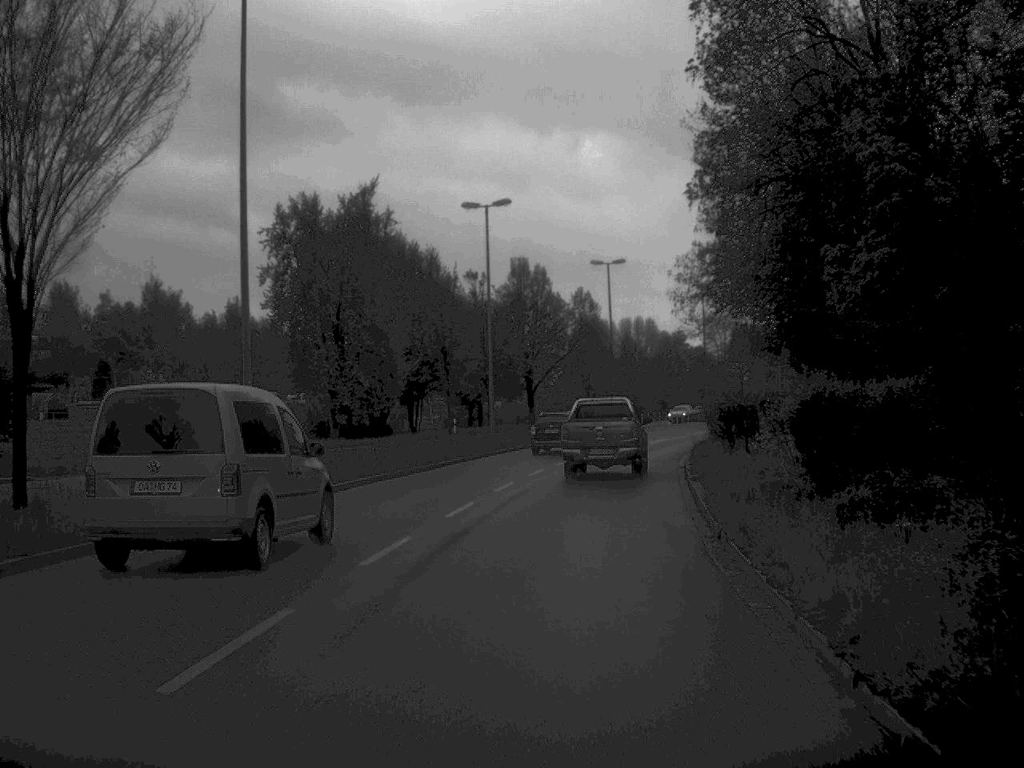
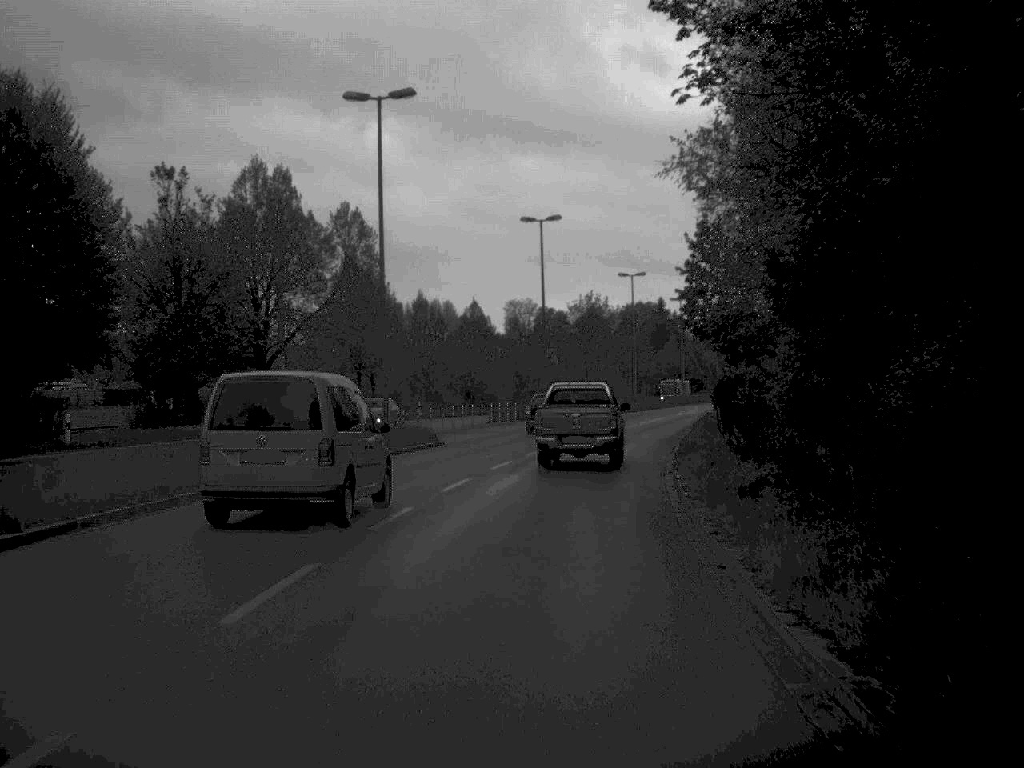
(+3.1, +39.3) m; +9°
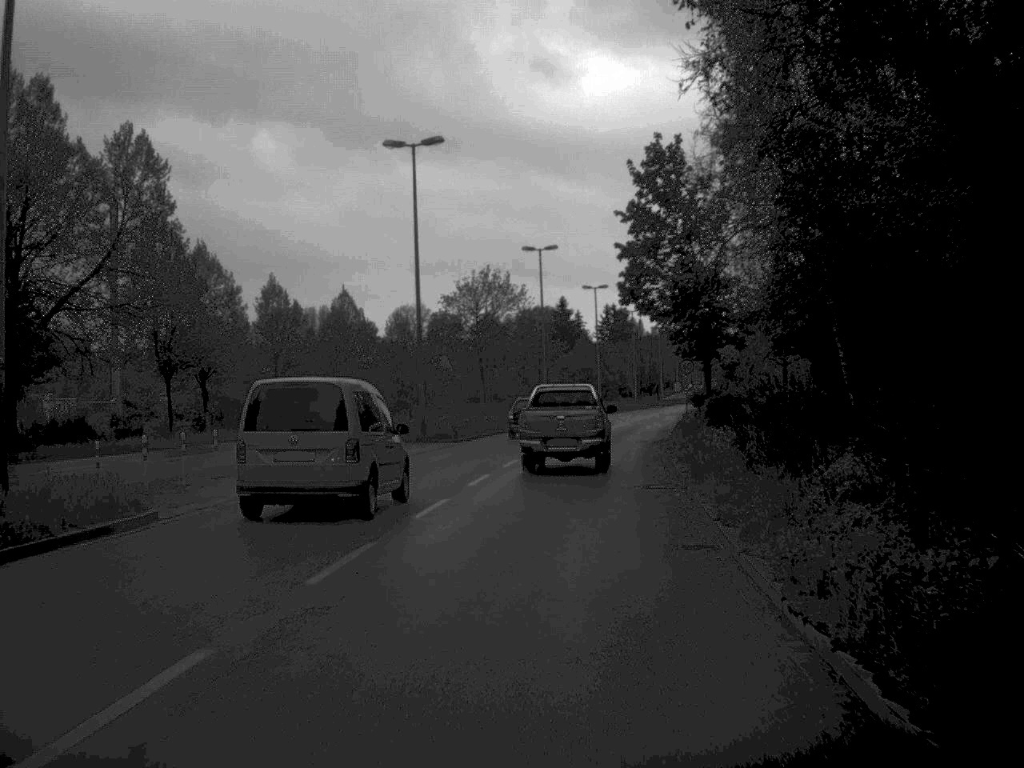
(+0.9, +21.4) m; +5°
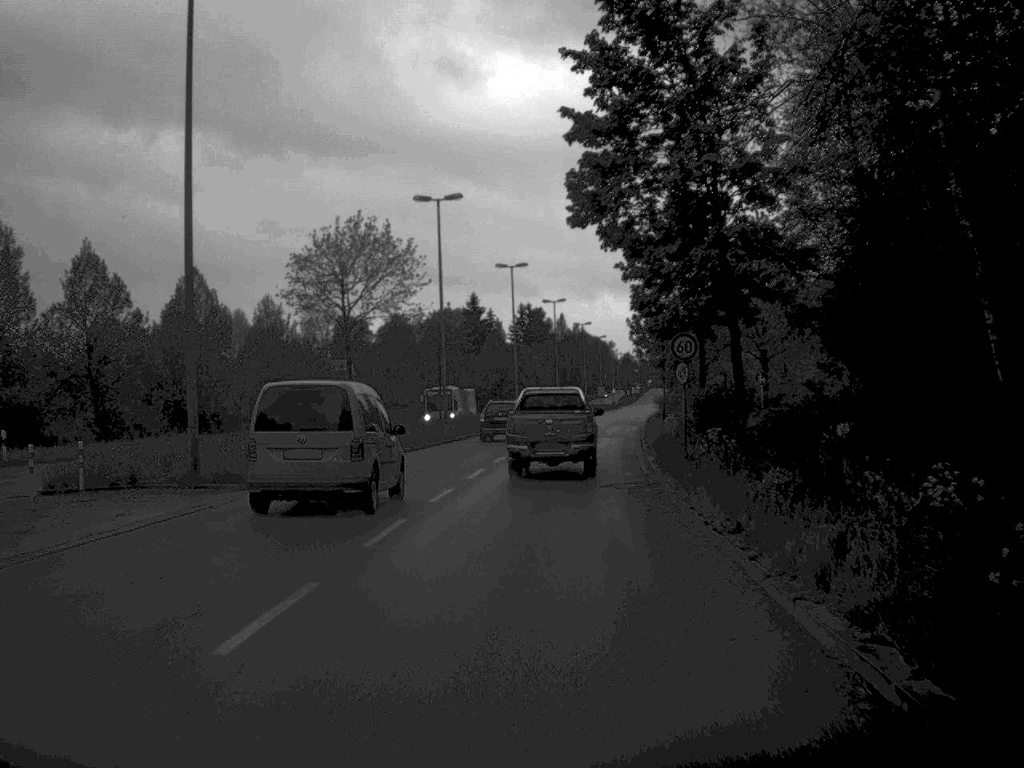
(+0.7, +20.6) m; +4°
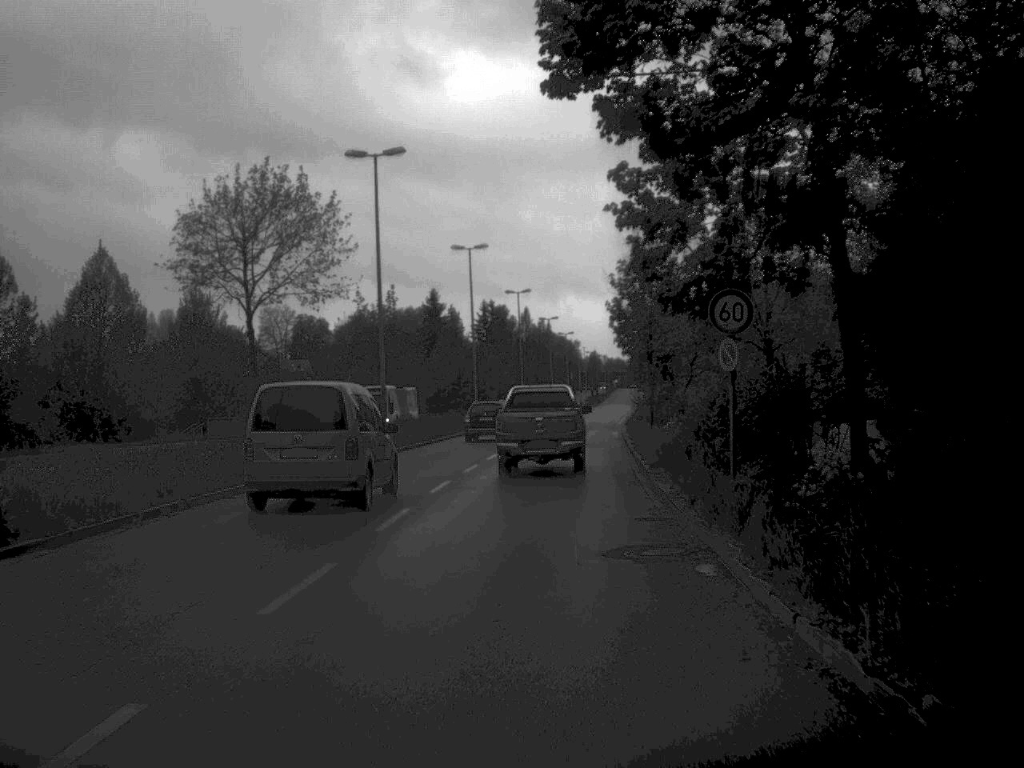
(+0.2, +10.2) m; +2°
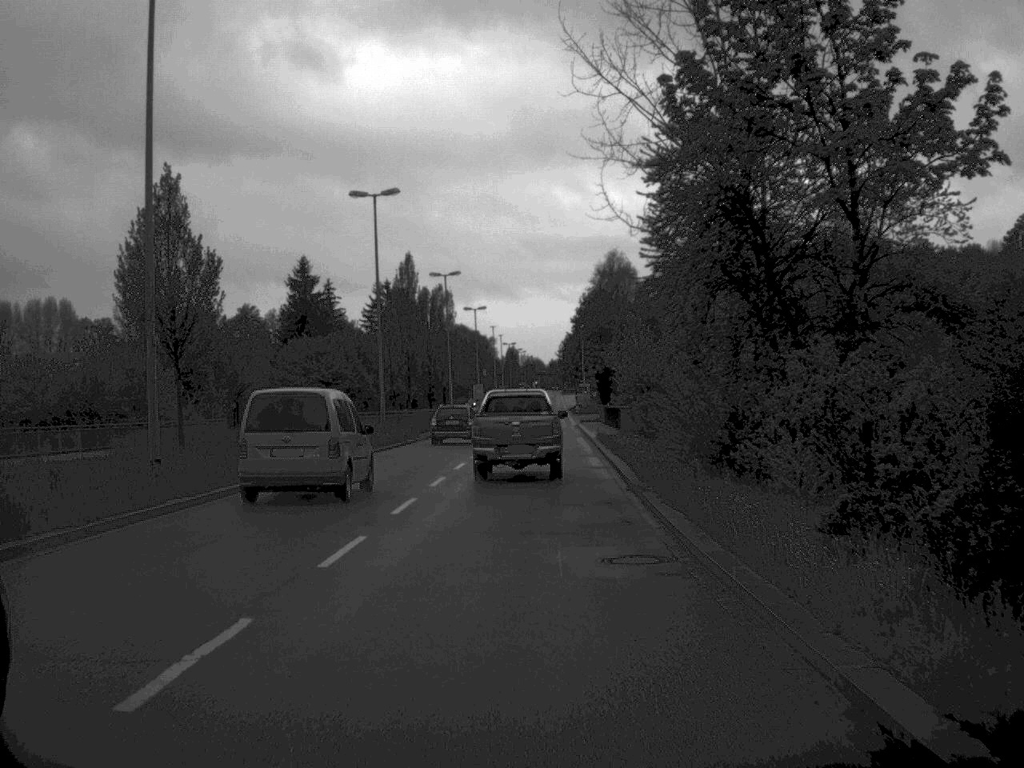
(+1.9, +50.2) m; +4°
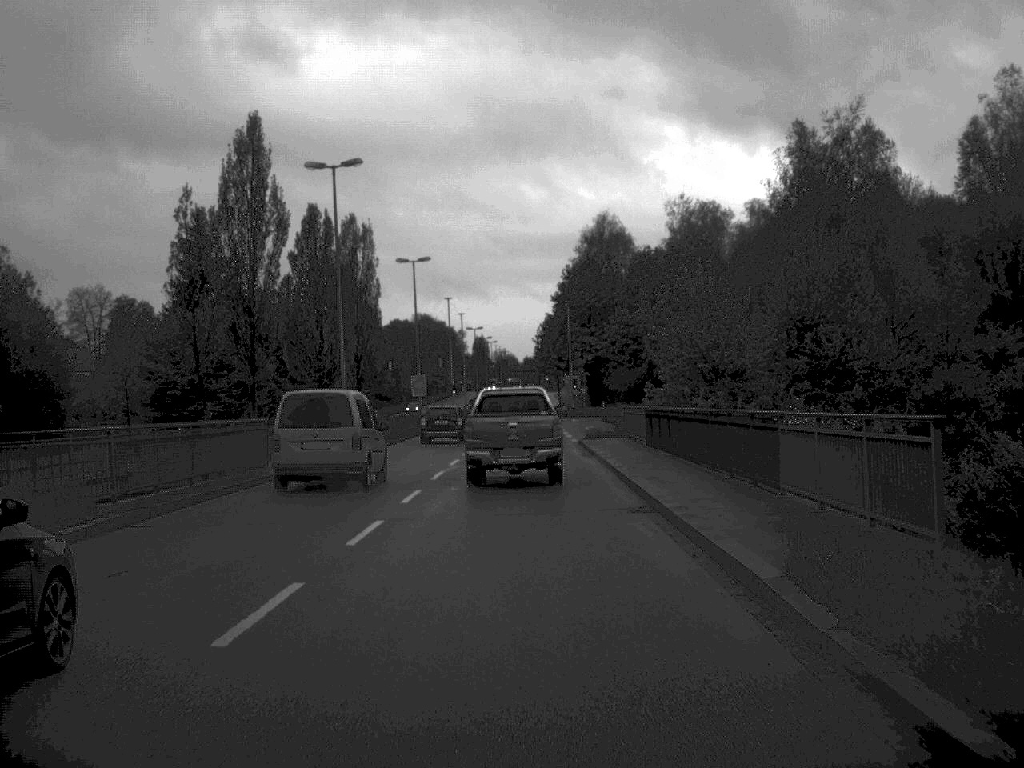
(+0.4, +39.5) m; +1°
